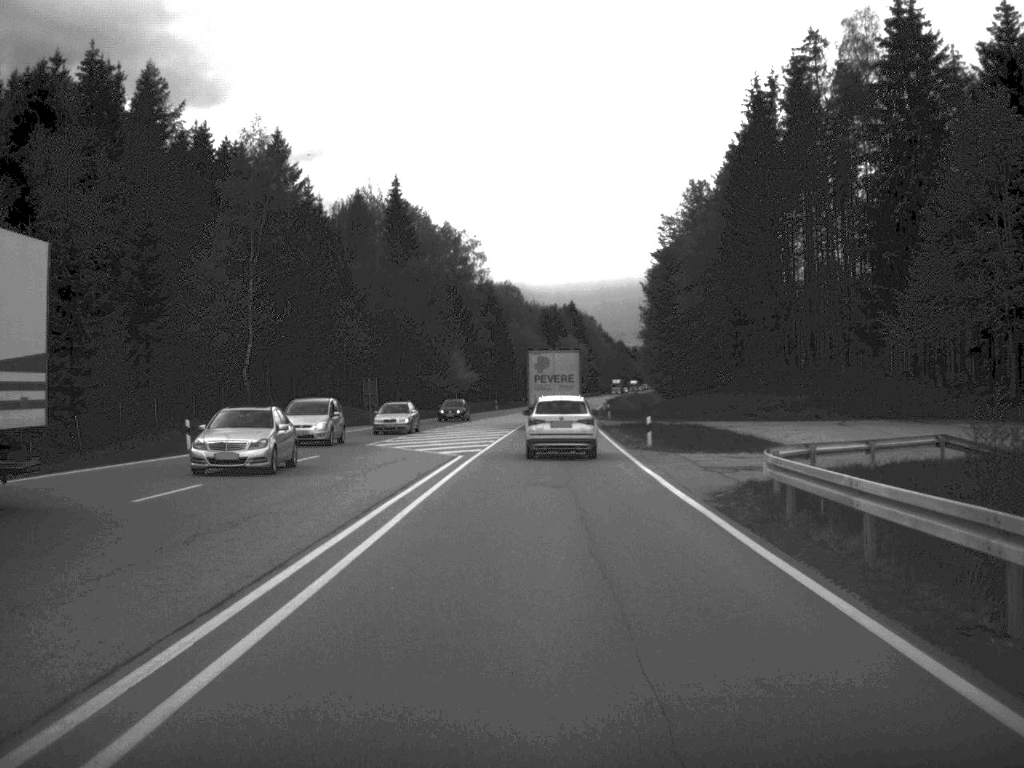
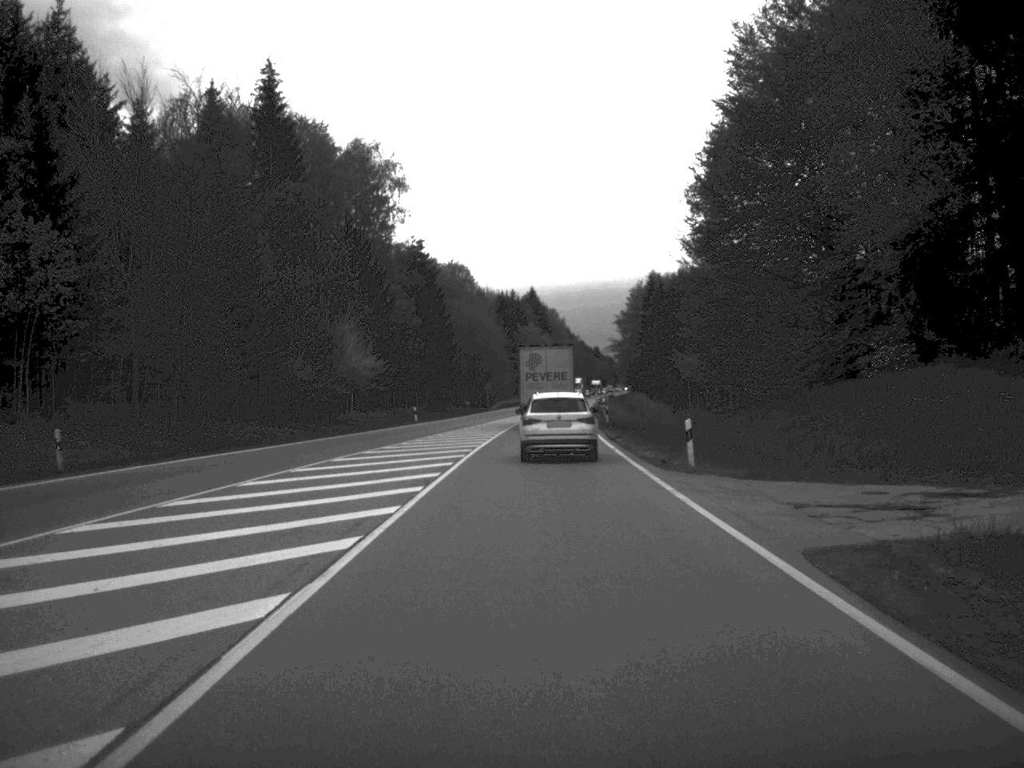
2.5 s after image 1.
(+0.9, +57.0) m; +2°
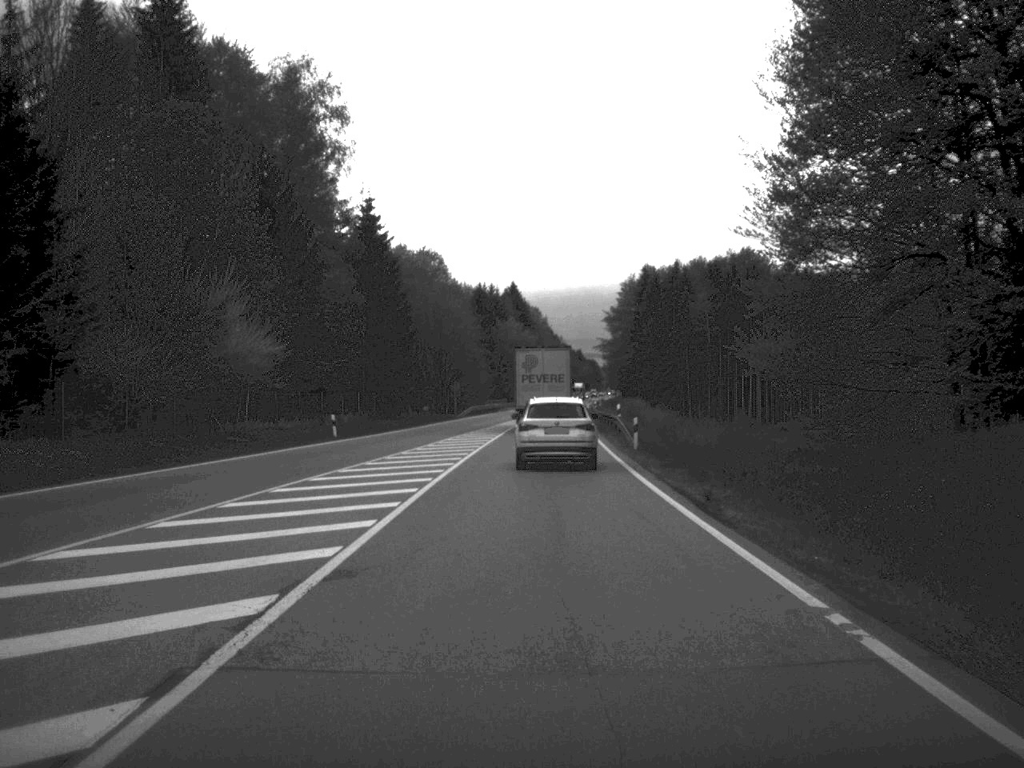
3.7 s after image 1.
(+0.2, +27.4) m; +1°
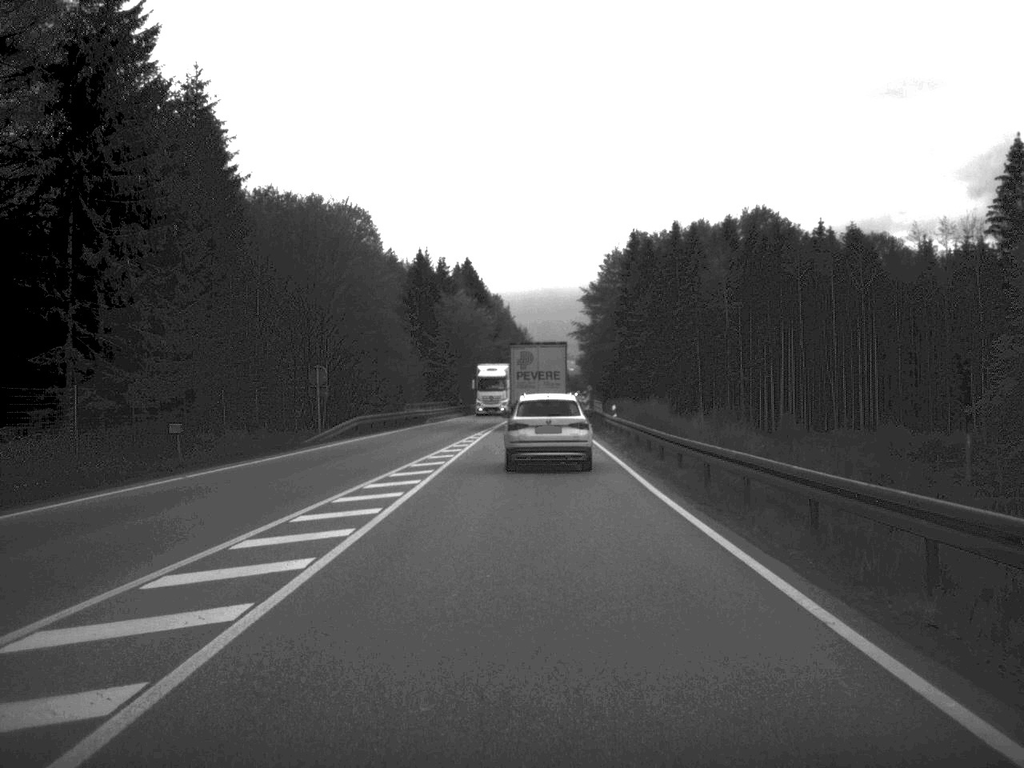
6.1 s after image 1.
(+0.7, +55.3) m; +2°
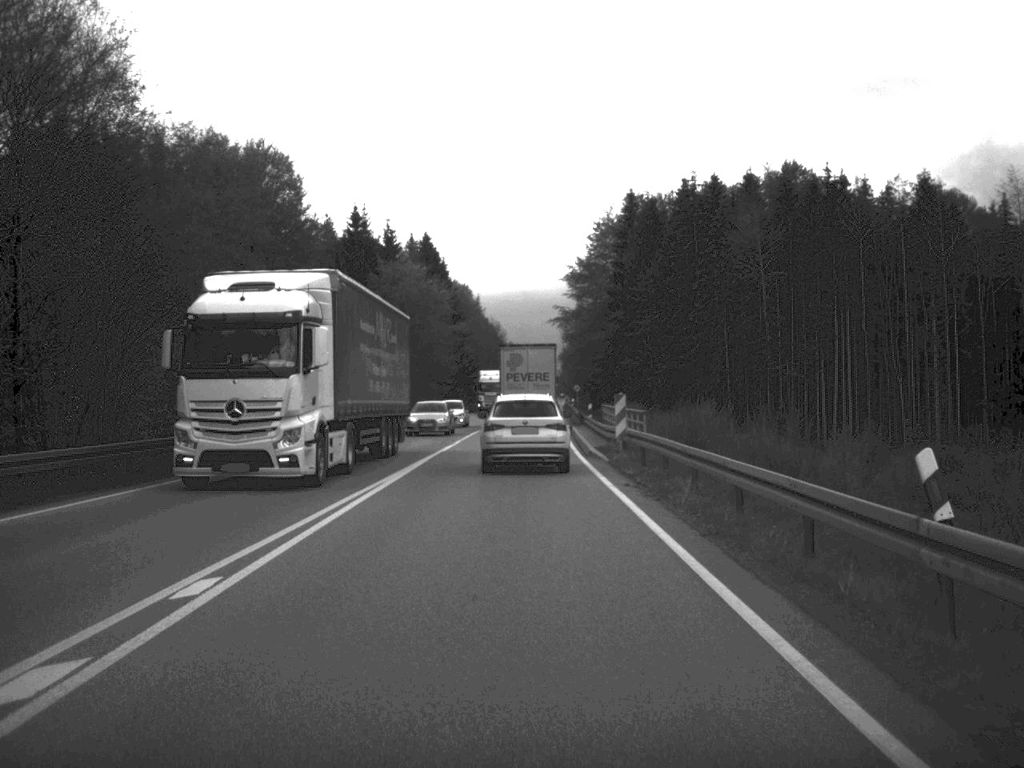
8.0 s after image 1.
(+0.6, +41.1) m; +1°
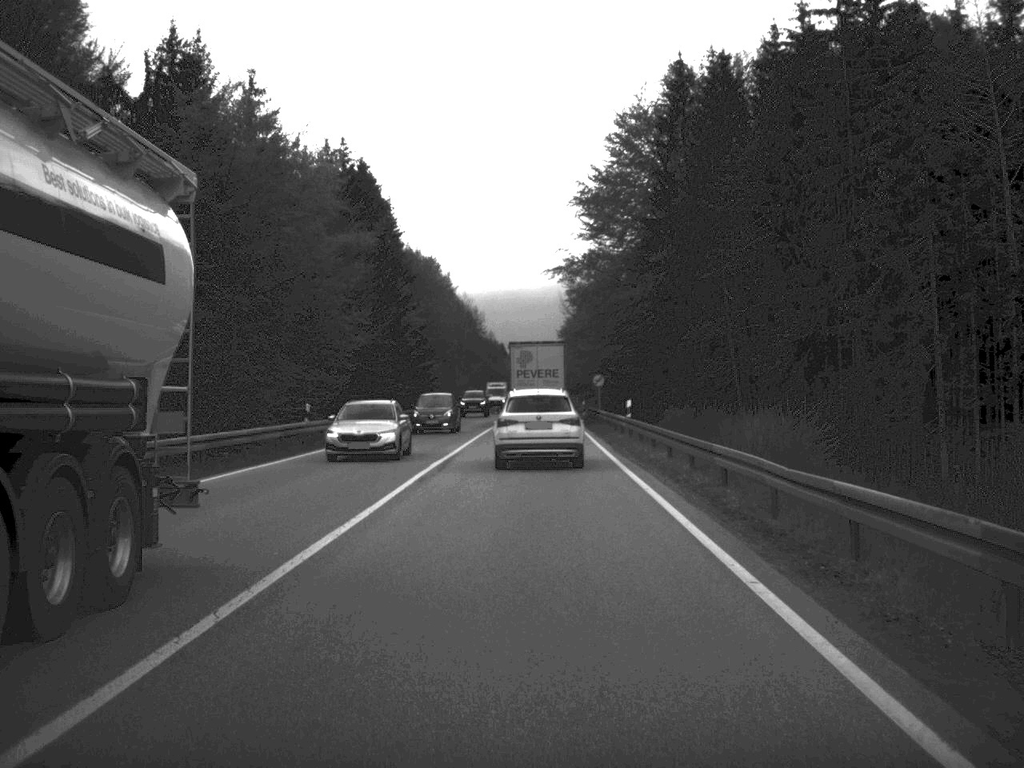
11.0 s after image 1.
(0.0, +64.1) m; 0°
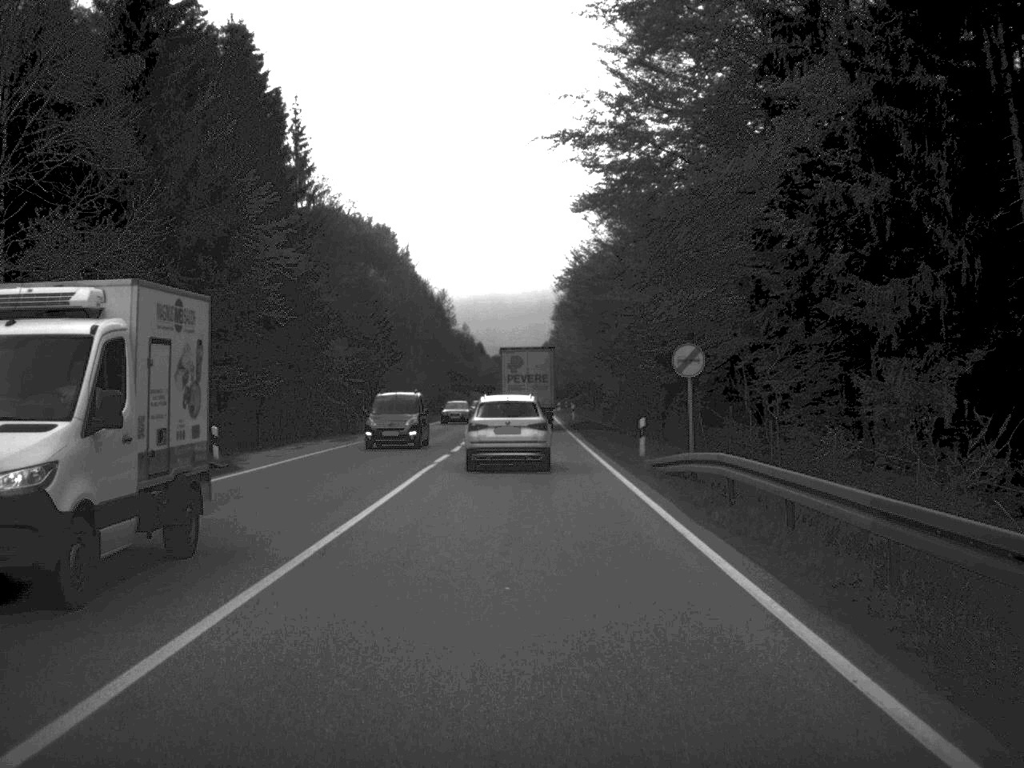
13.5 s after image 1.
(+0.4, +52.9) m; +1°
